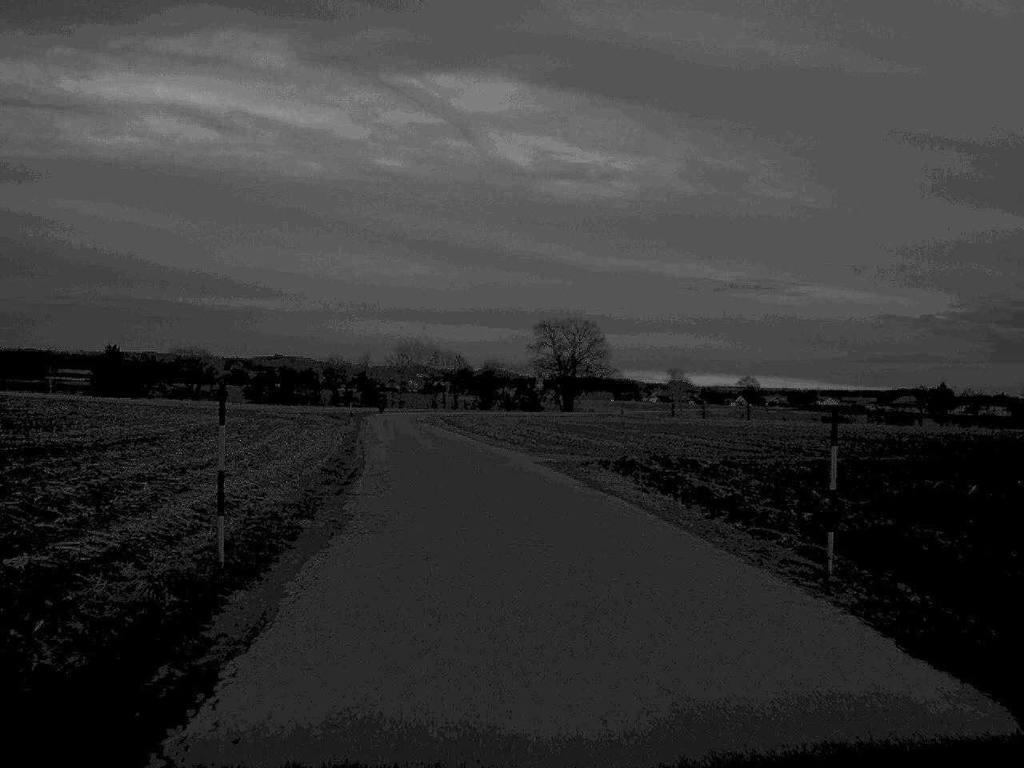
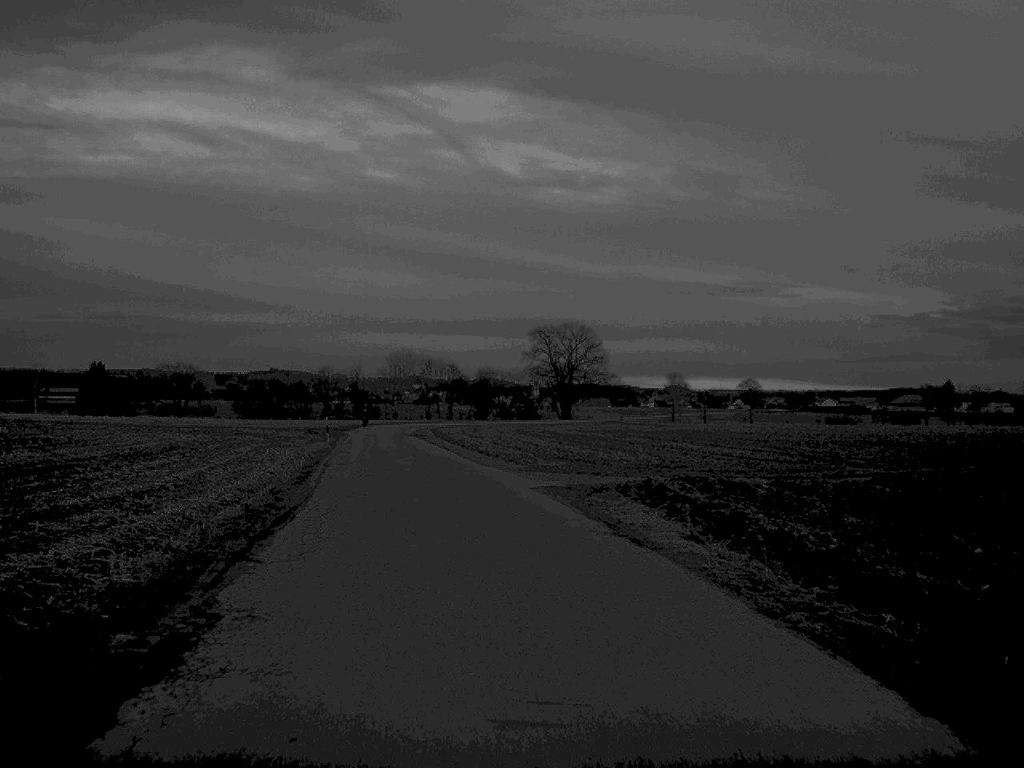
(0.0, +7.2) m; 0°
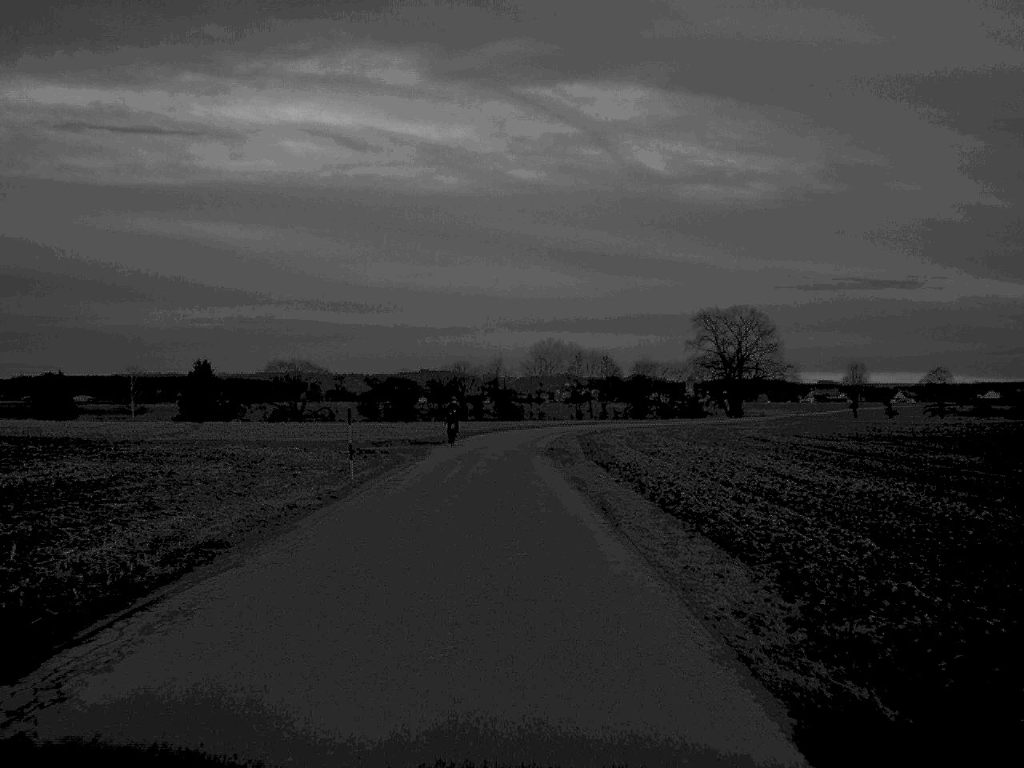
(-2.0, +33.2) m; -7°
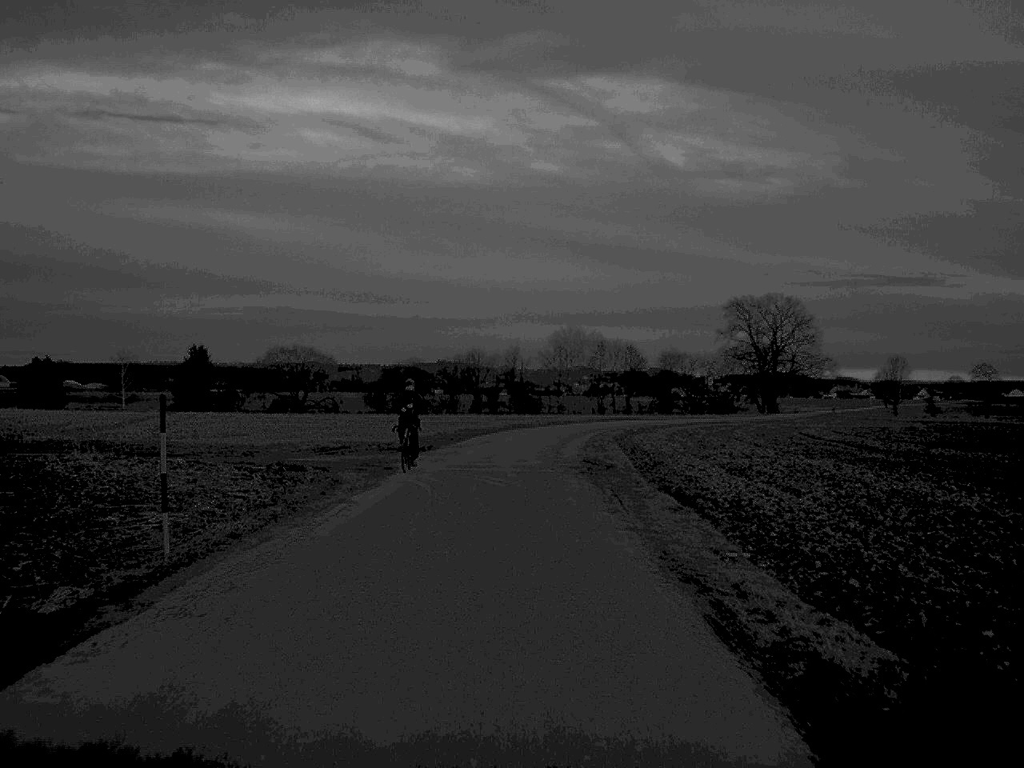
(-0.1, +16.5) m; -1°
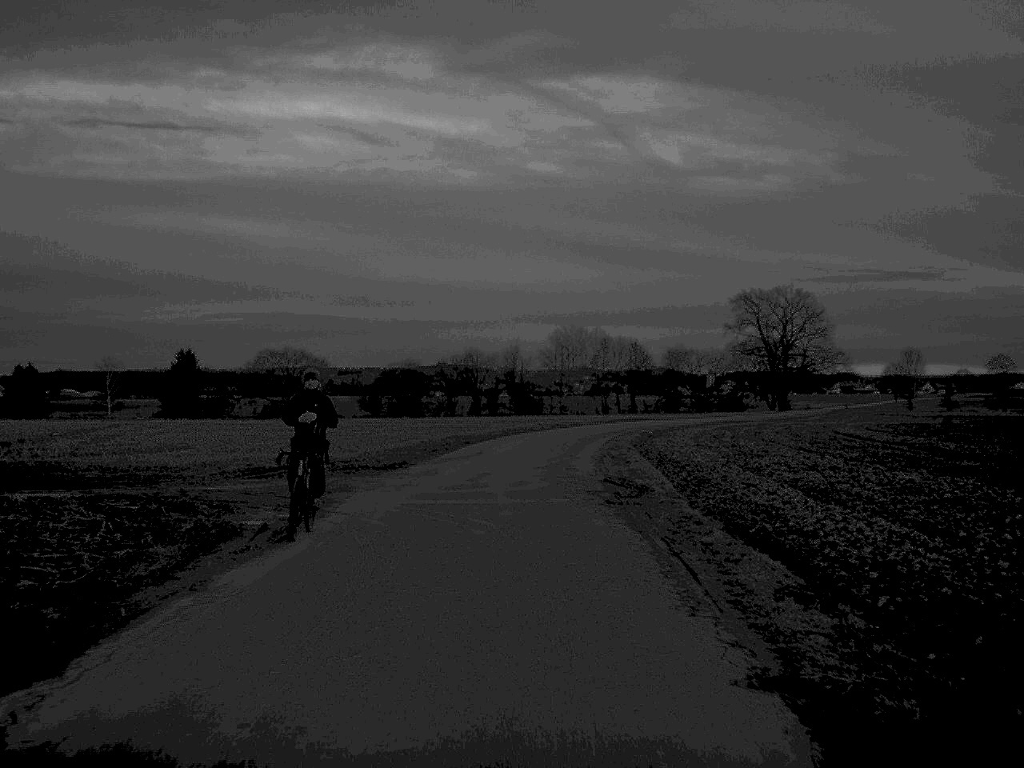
(0.0, +8.8) m; 0°
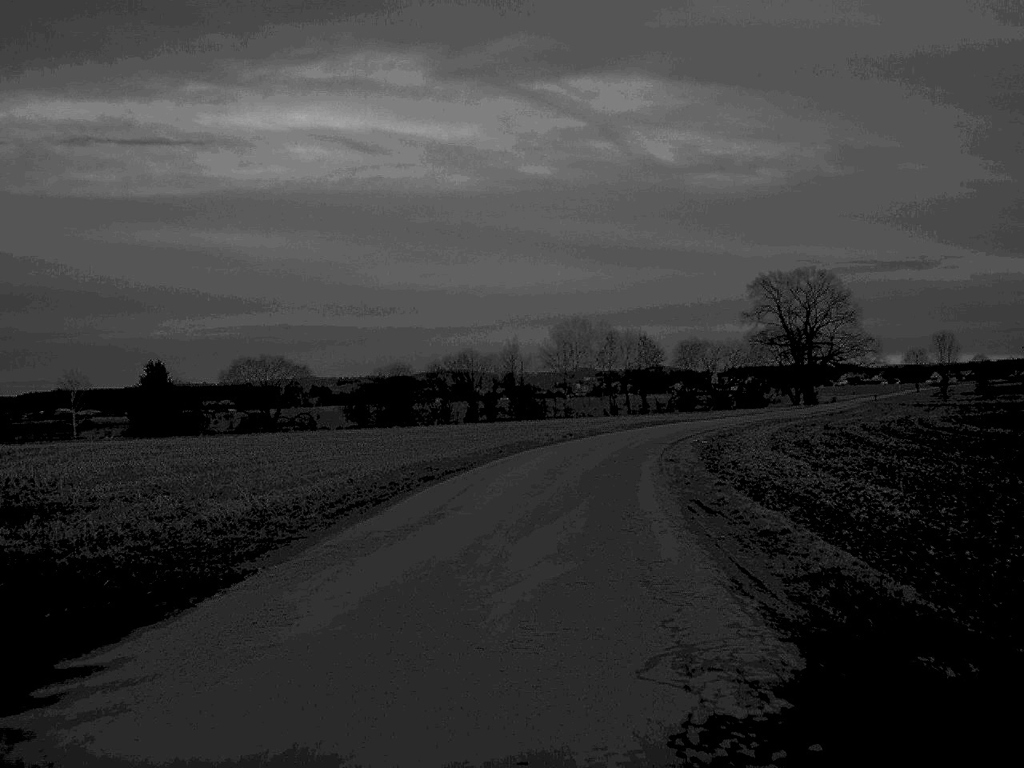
(-0.1, +18.8) m; 0°
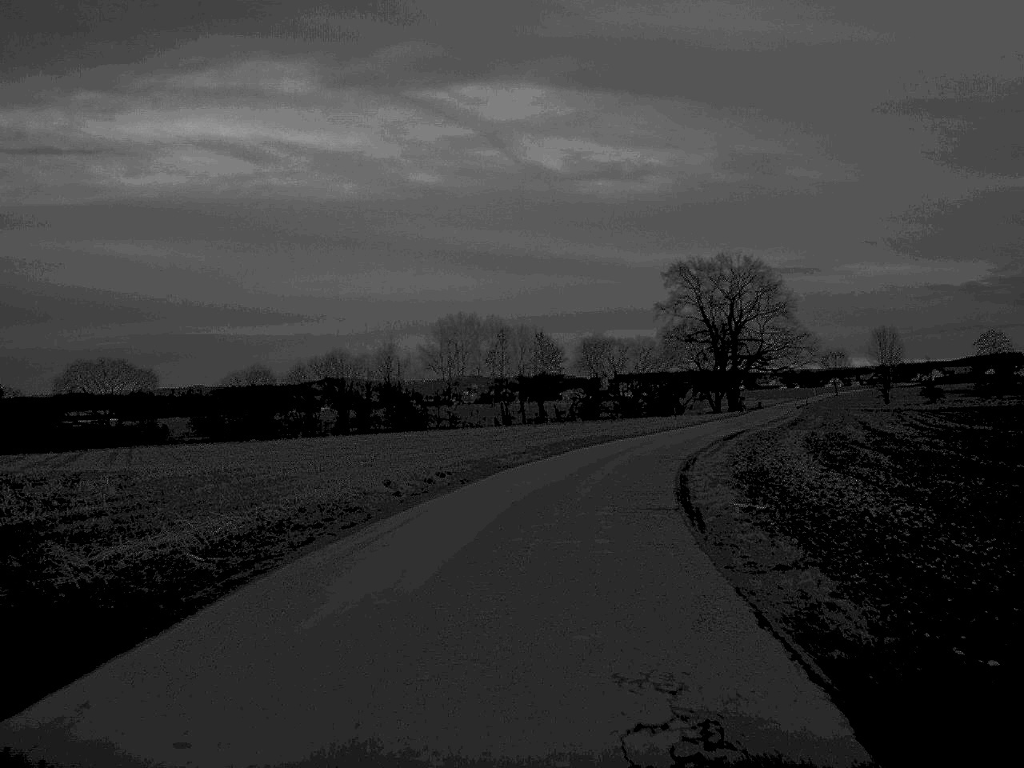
(+1.2, +27.4) m; +5°
